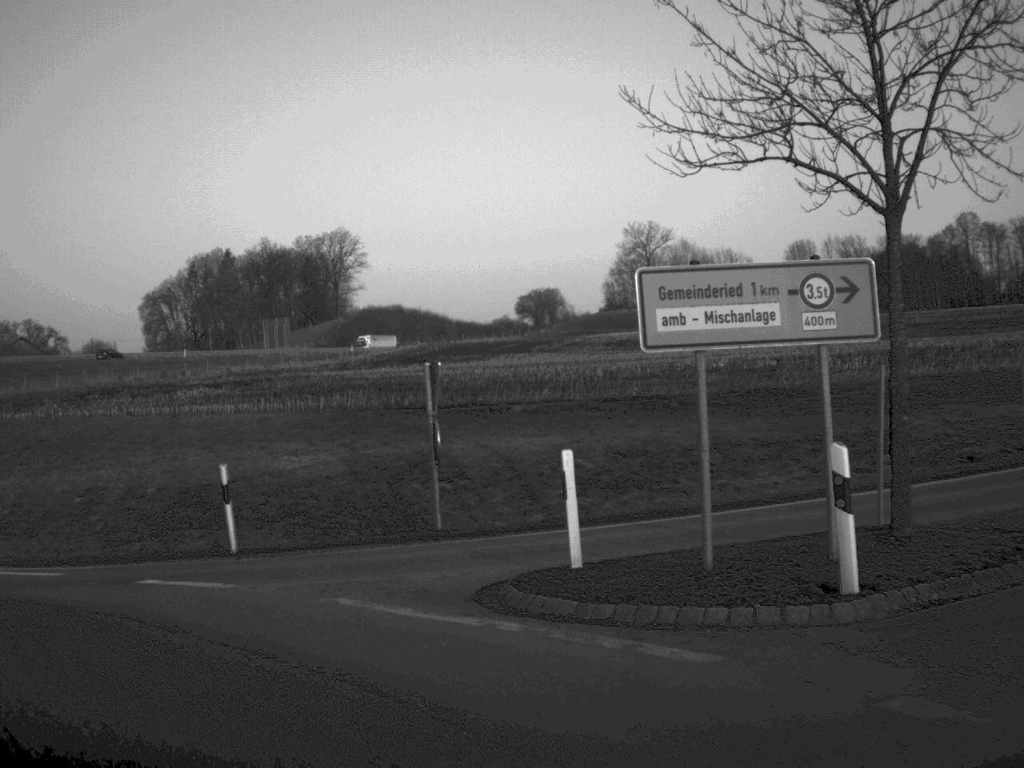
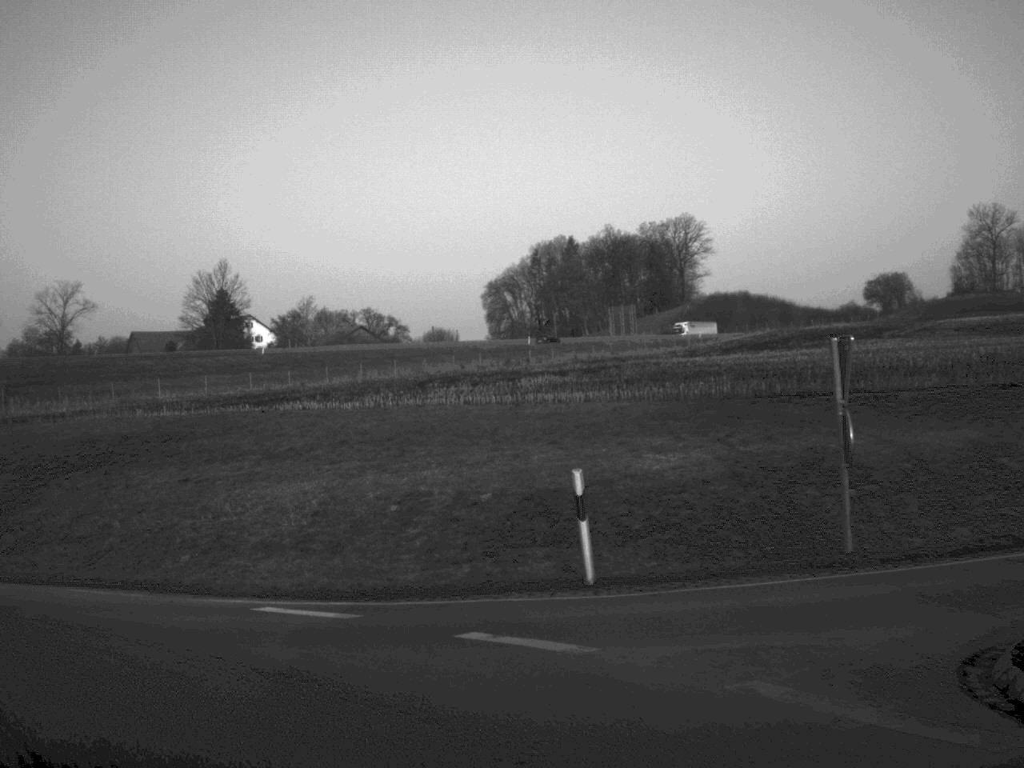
(-0.5, +3.6) m; -15°
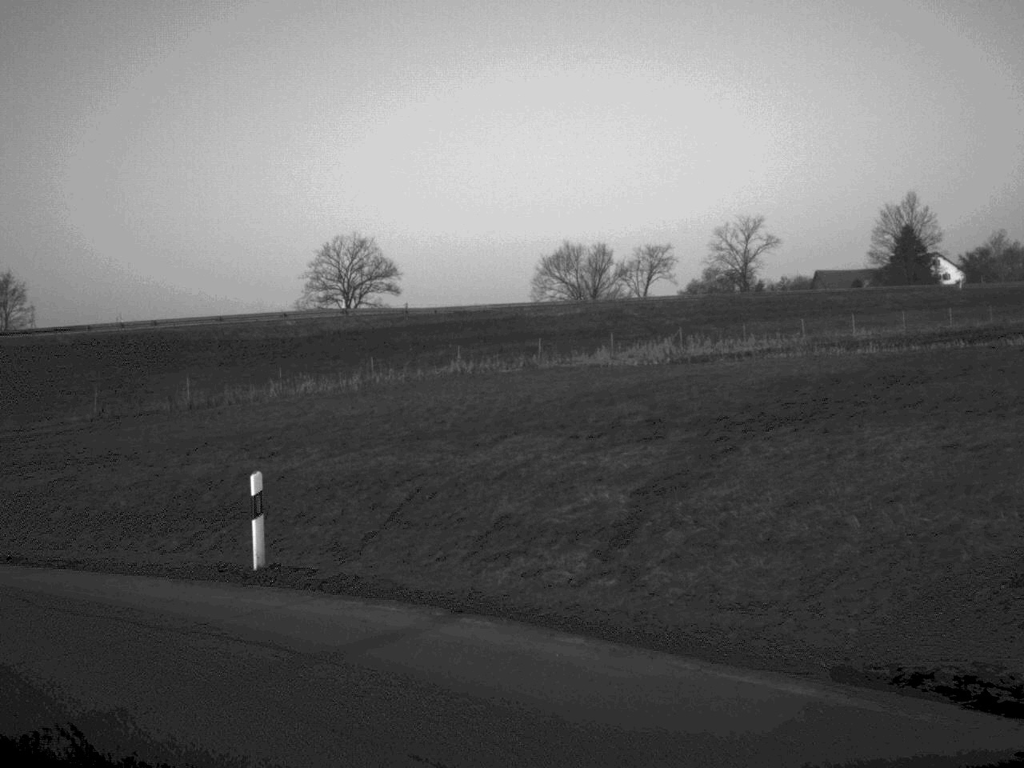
(-1.9, +7.0) m; -31°
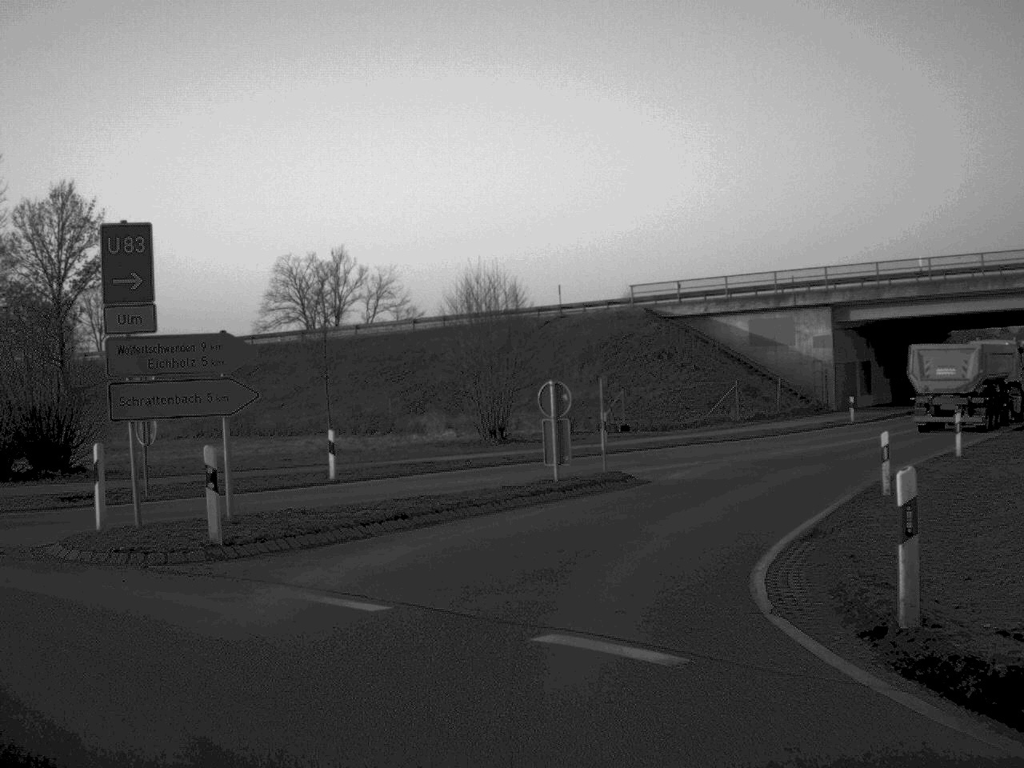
(-8.2, +12.7) m; -59°
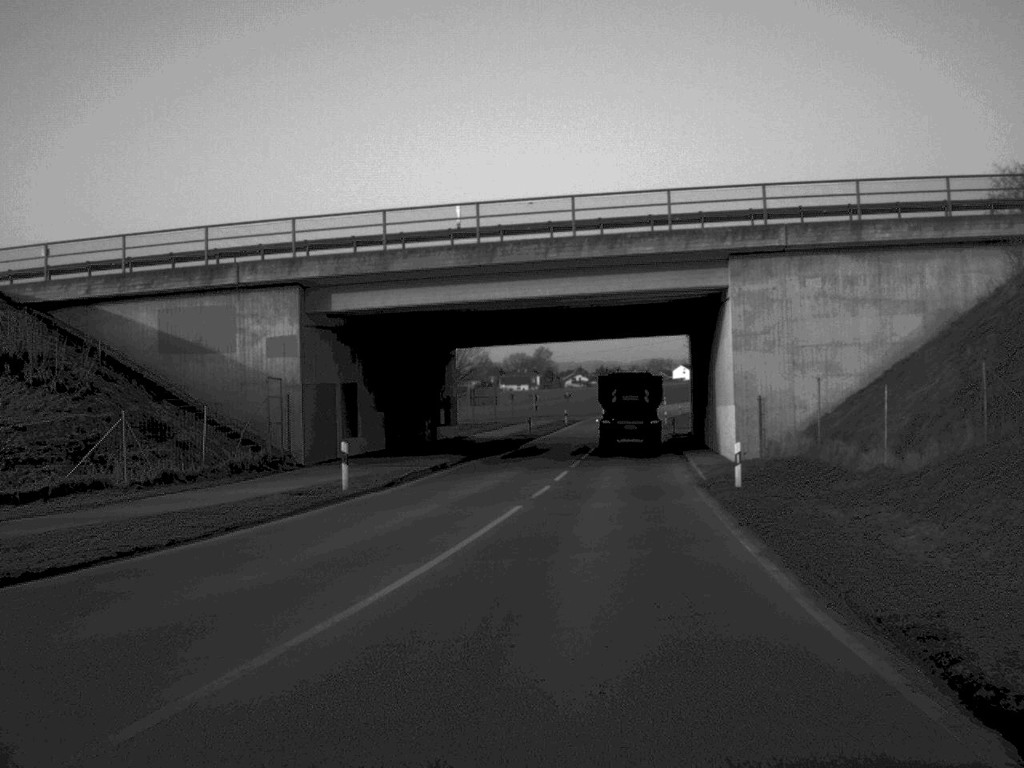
(+4.9, +24.7) m; +26°
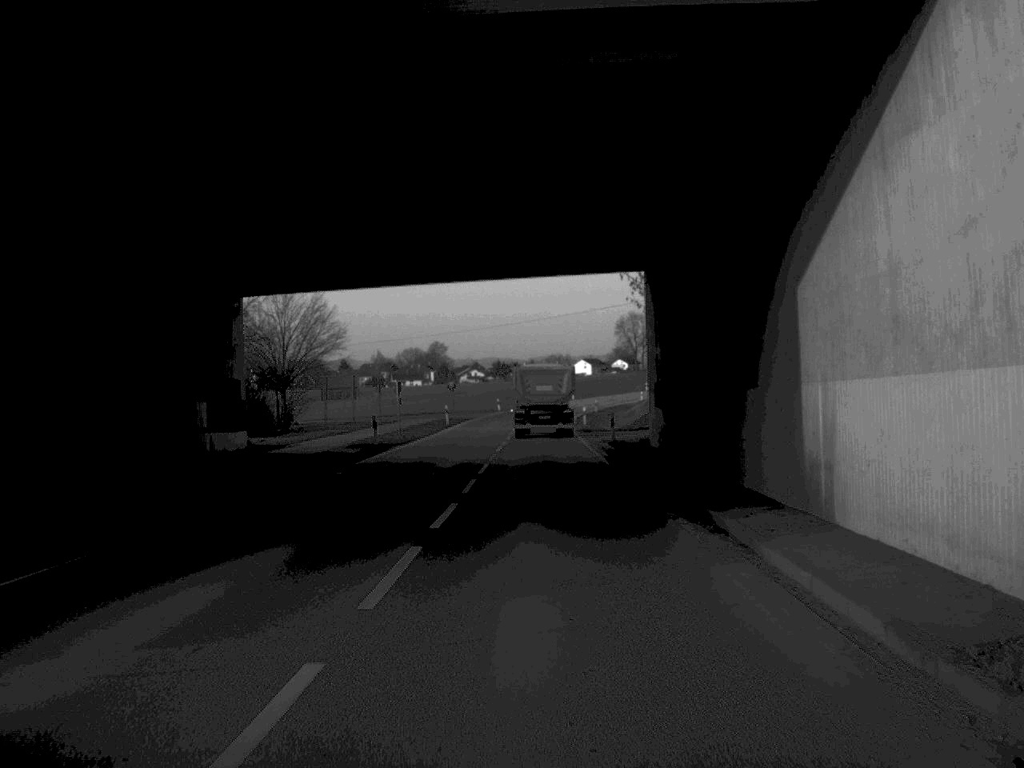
(+1.5, +26.8) m; +4°
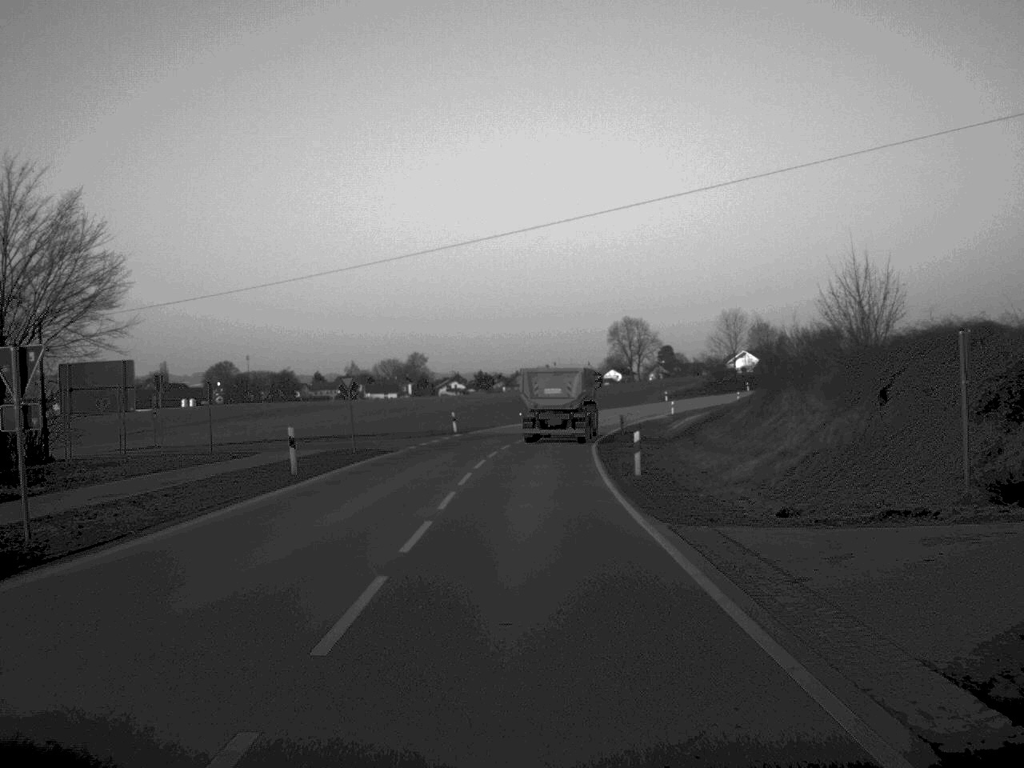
(+0.4, +43.1) m; +1°
